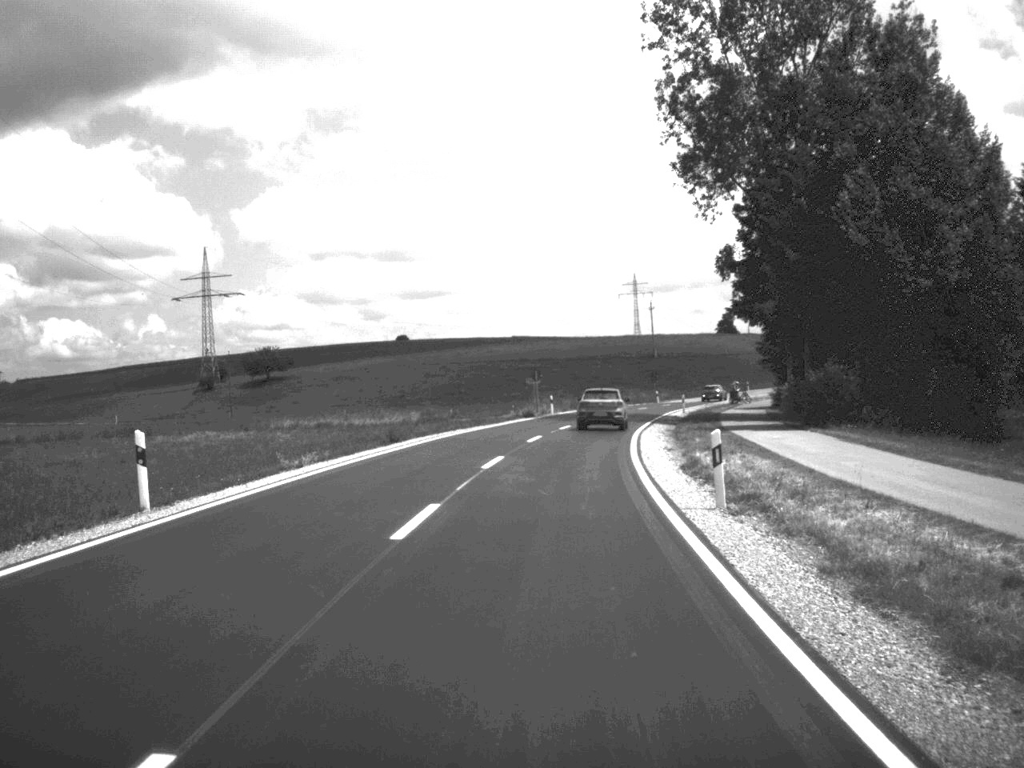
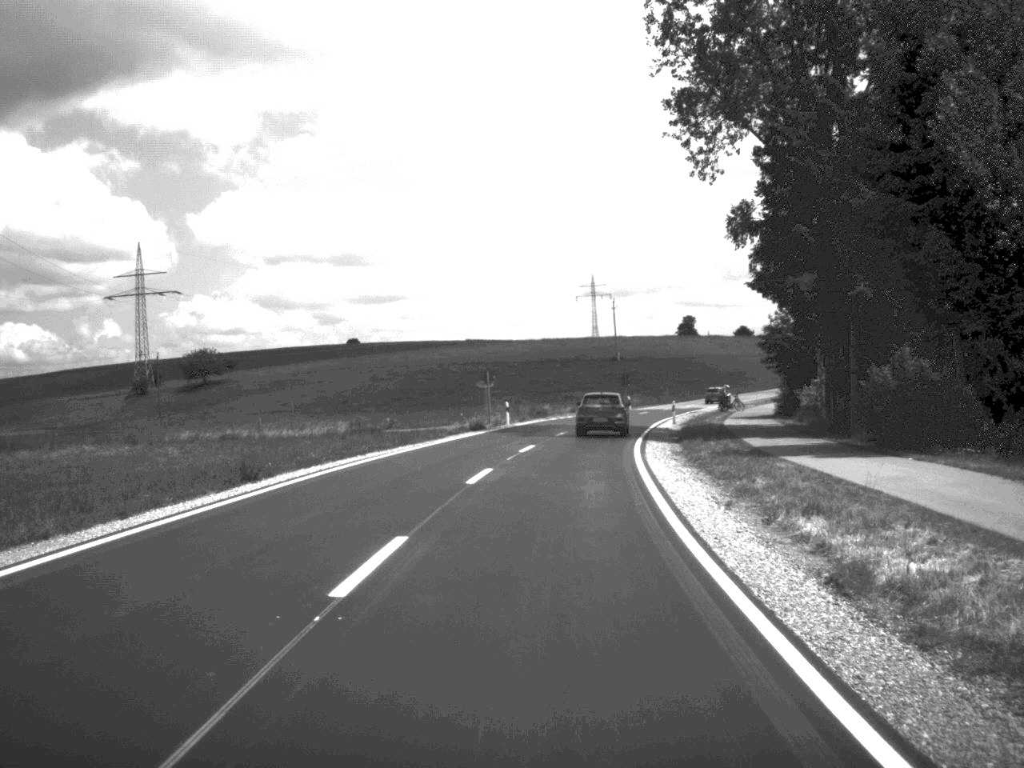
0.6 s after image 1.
(+0.3, +15.4) m; +2°
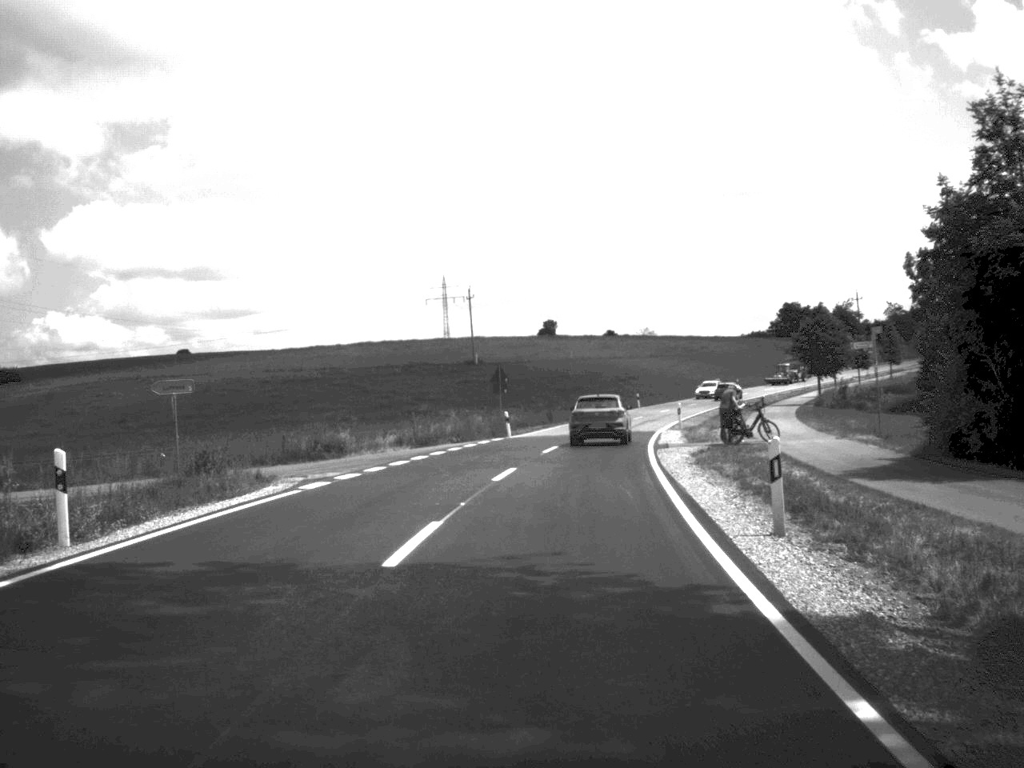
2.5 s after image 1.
(+2.5, +45.3) m; +6°
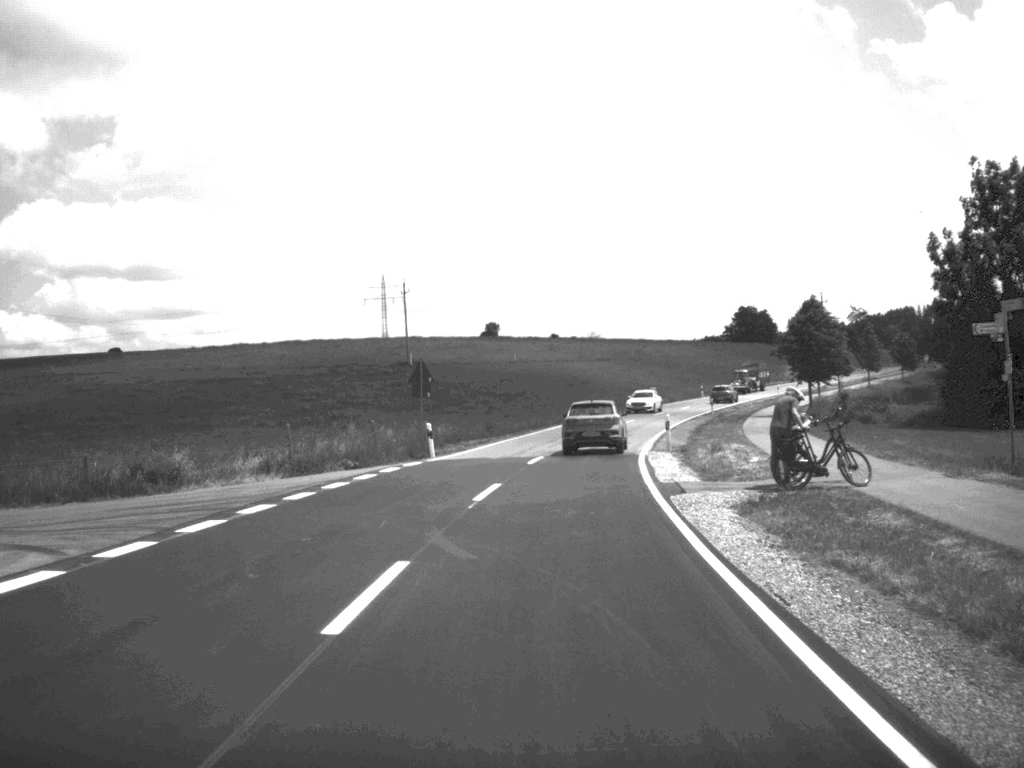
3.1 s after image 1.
(+0.3, +14.7) m; +3°
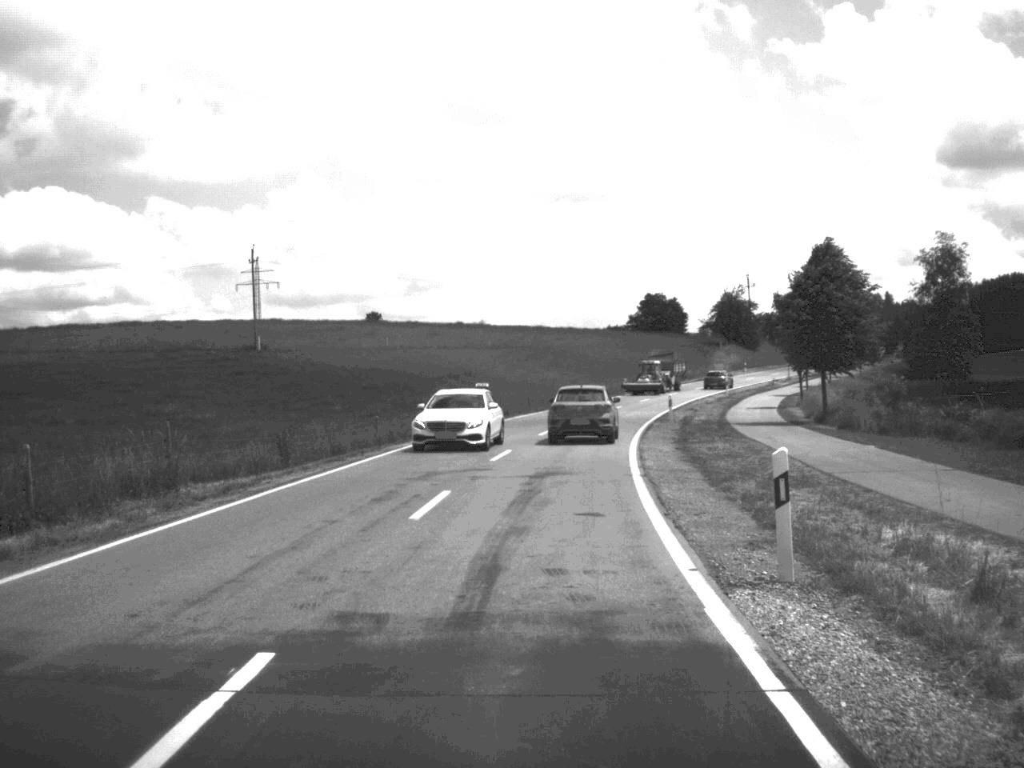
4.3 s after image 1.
(+1.2, +28.3) m; +5°
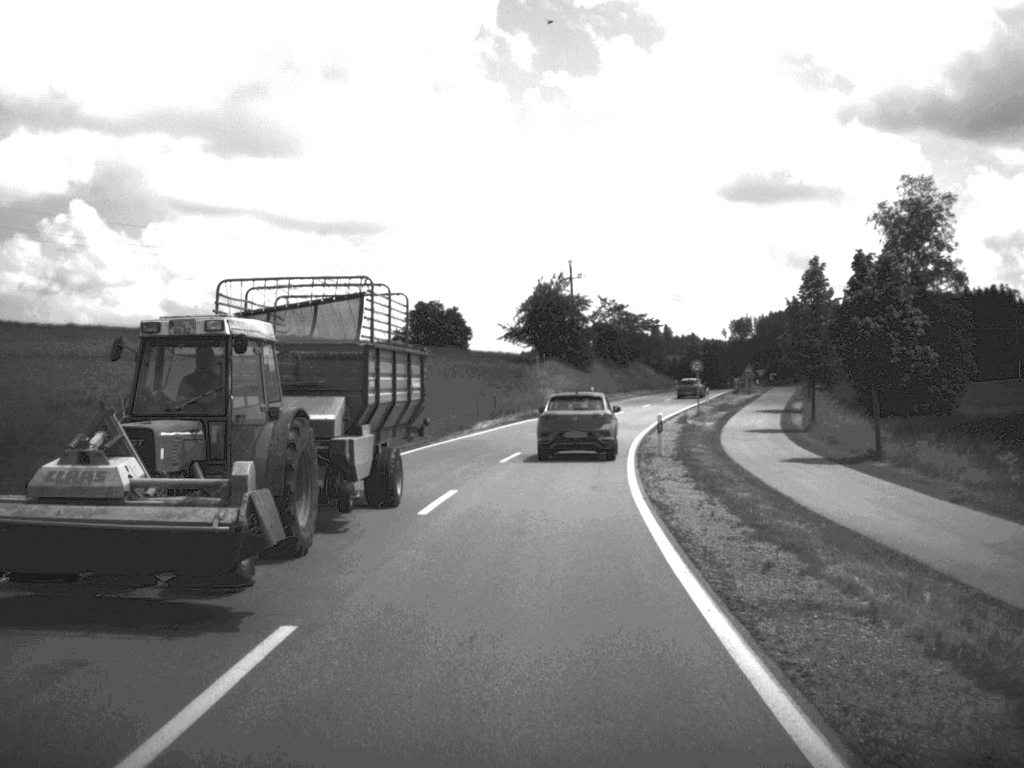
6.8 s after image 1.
(+4.8, +57.5) m; +10°
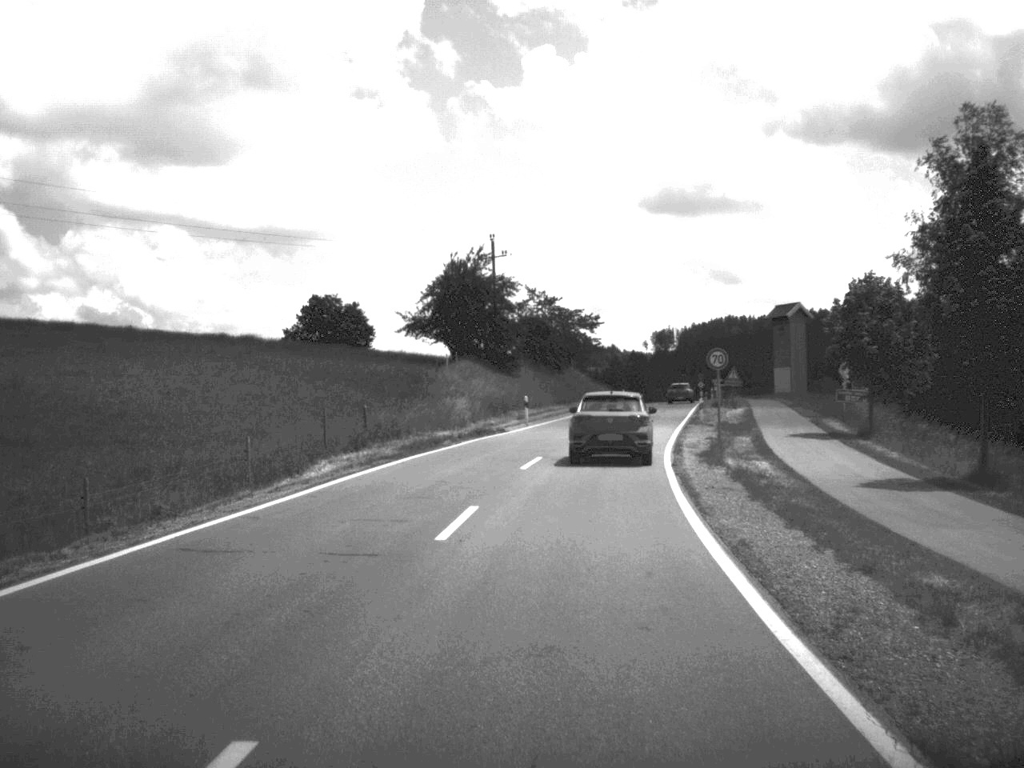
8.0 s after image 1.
(+0.6, +26.7) m; +4°
